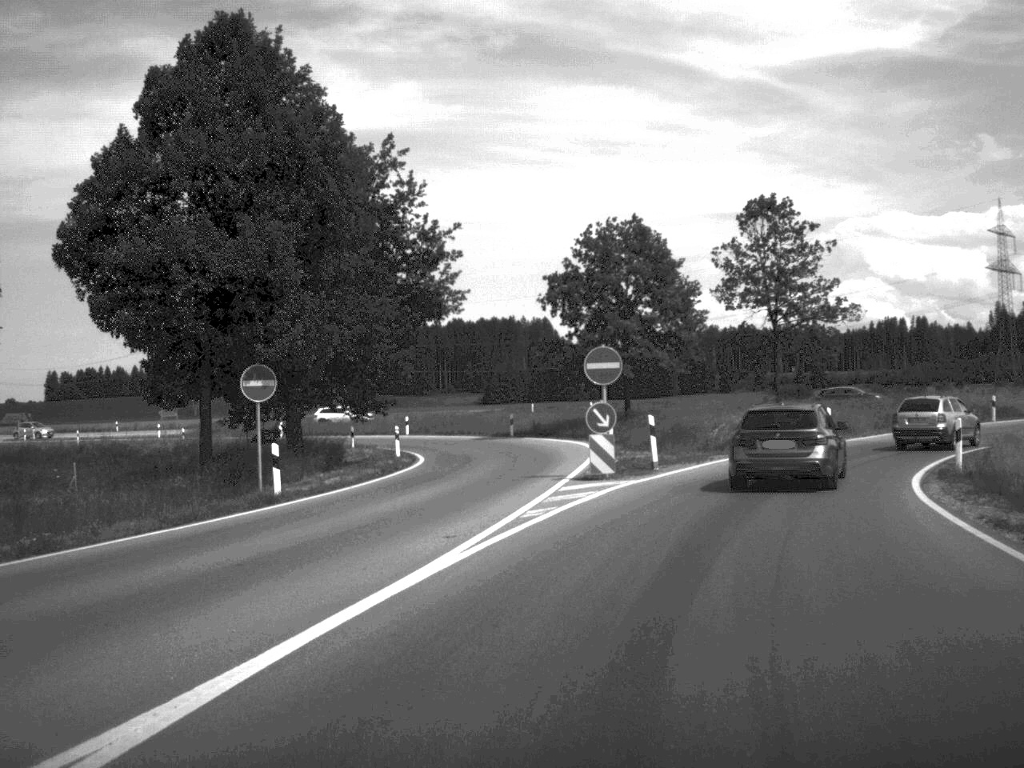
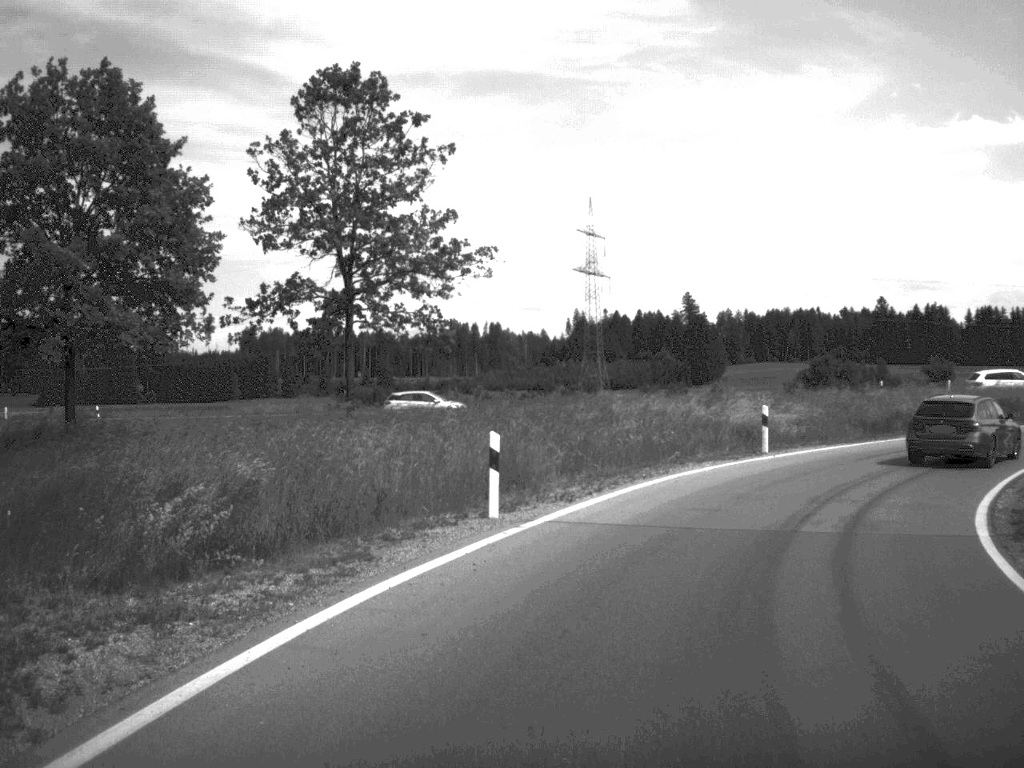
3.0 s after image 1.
(+4.1, +24.7) m; +19°
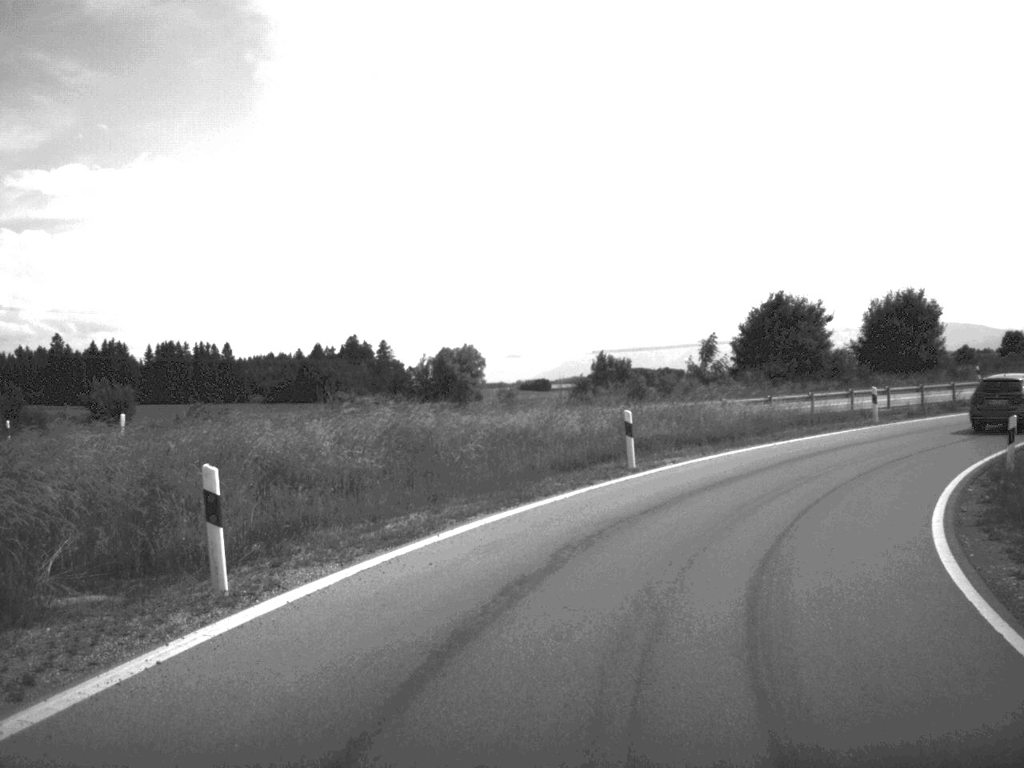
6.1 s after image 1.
(+9.2, +29.1) m; +37°
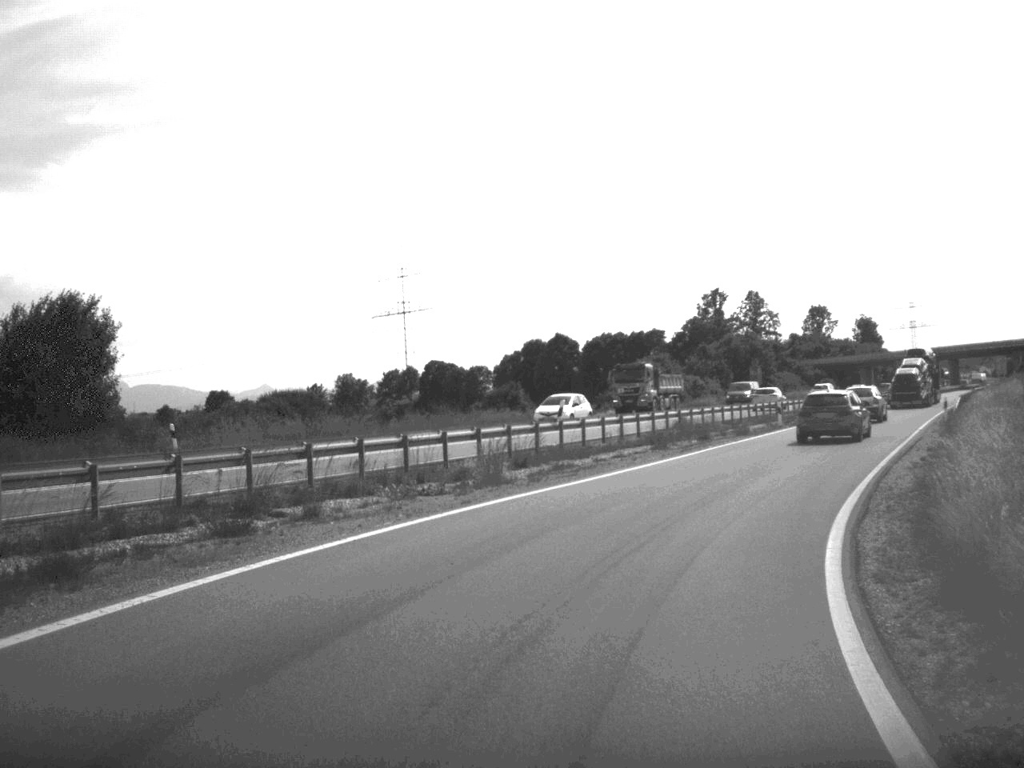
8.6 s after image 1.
(+10.0, +28.9) m; +36°
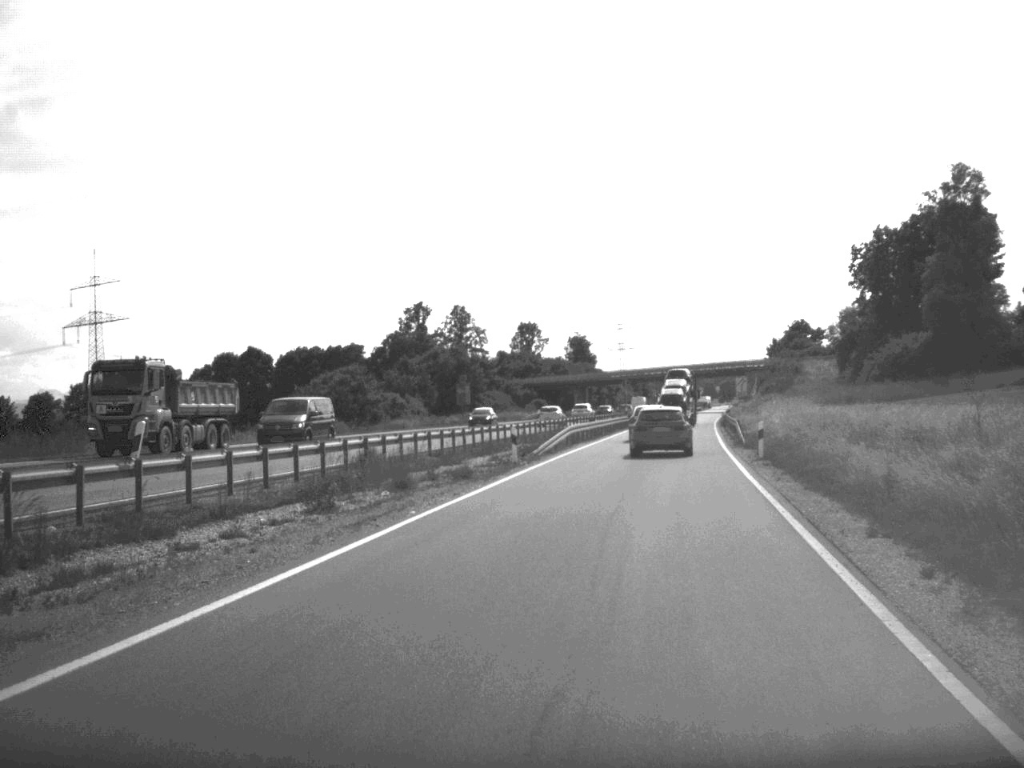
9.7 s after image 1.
(+2.0, +15.9) m; +13°
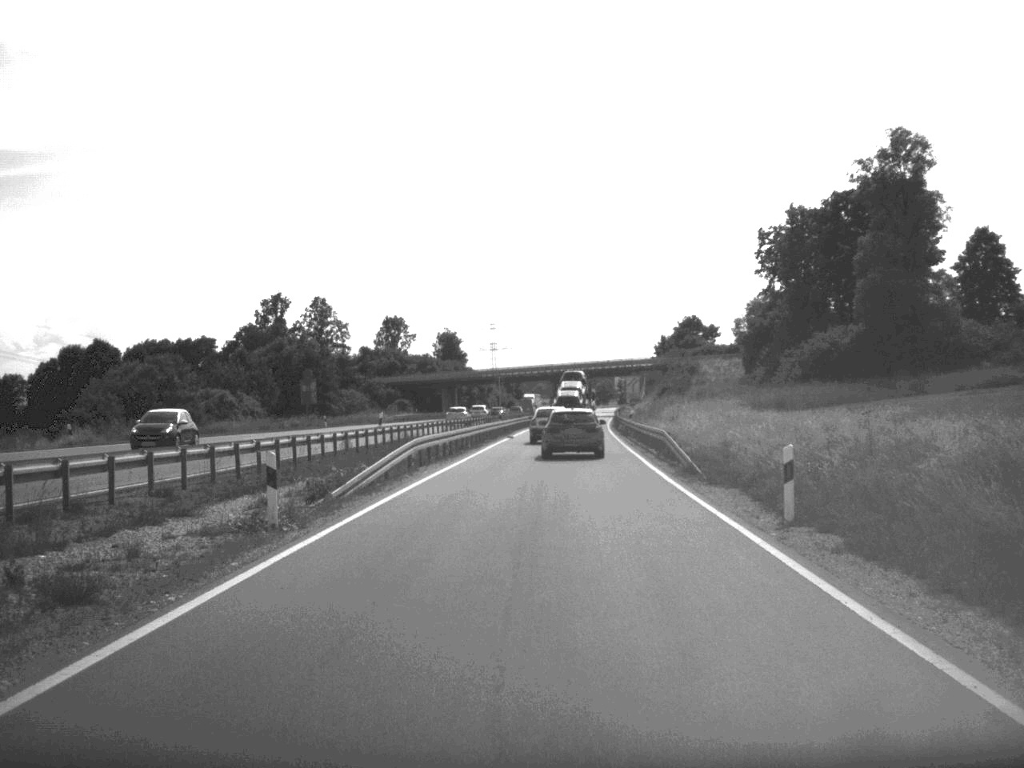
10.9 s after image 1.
(+1.1, +17.8) m; +5°
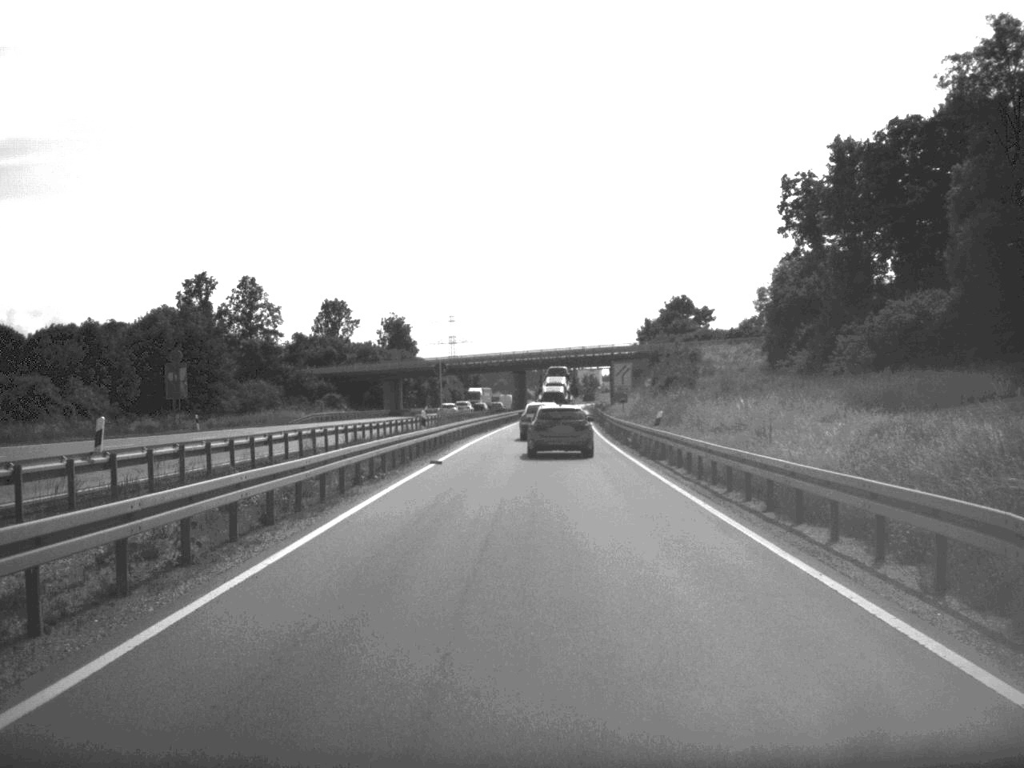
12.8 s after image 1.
(+0.5, +29.1) m; +2°
